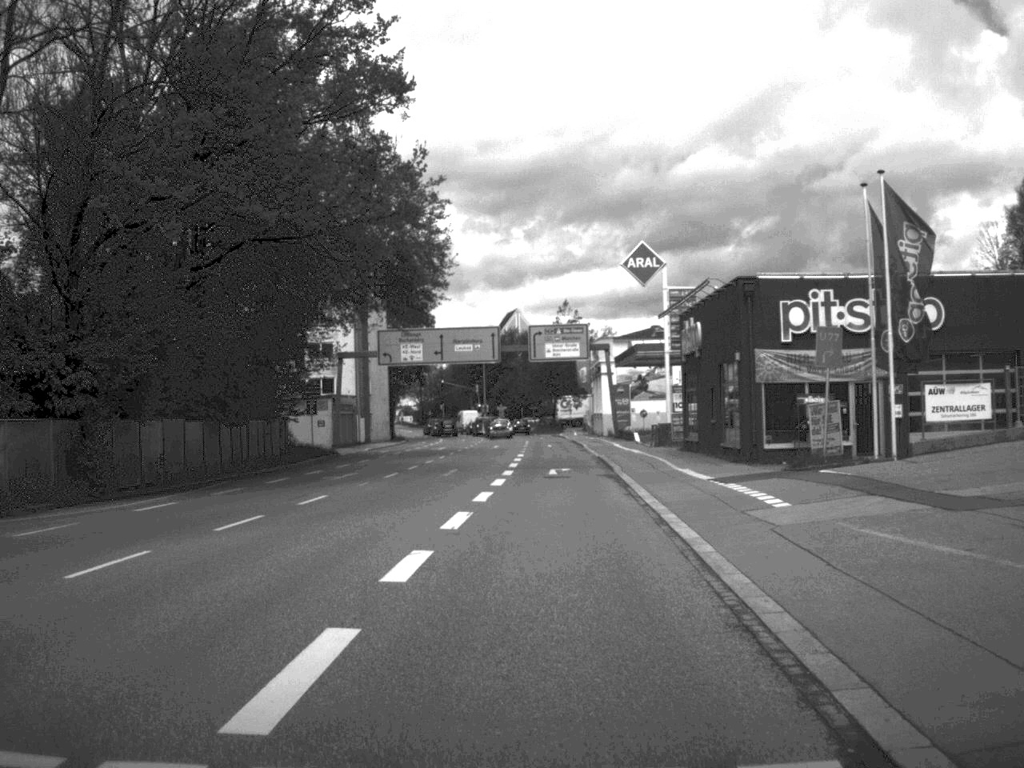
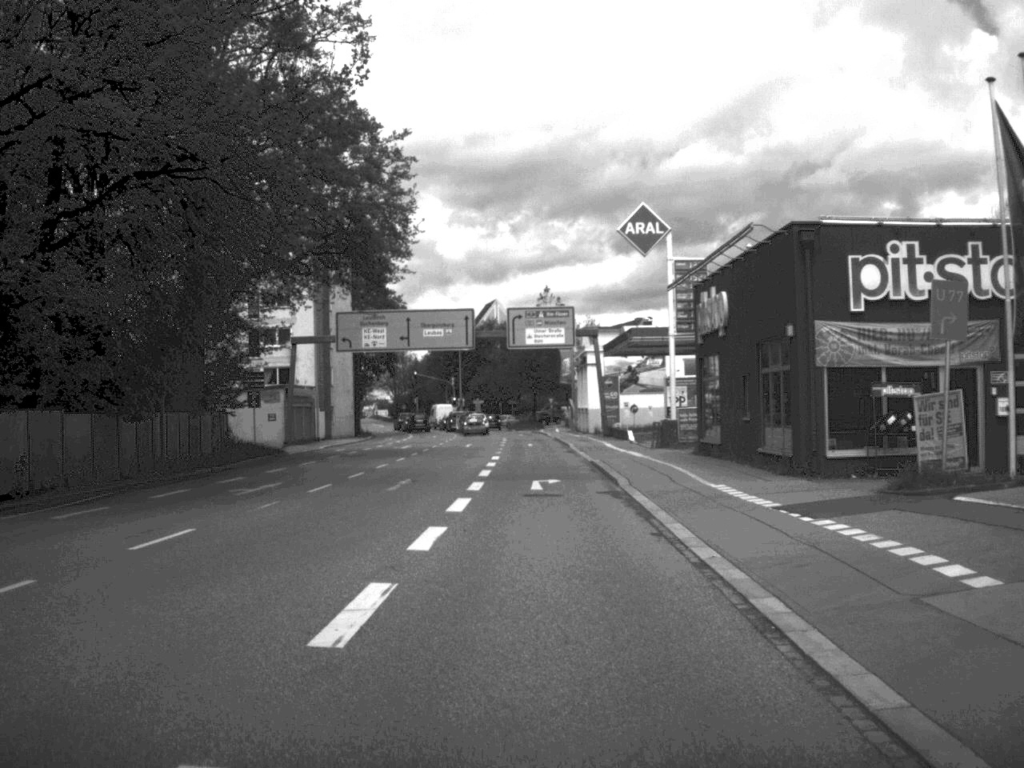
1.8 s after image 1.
(+0.1, +9.4) m; +1°
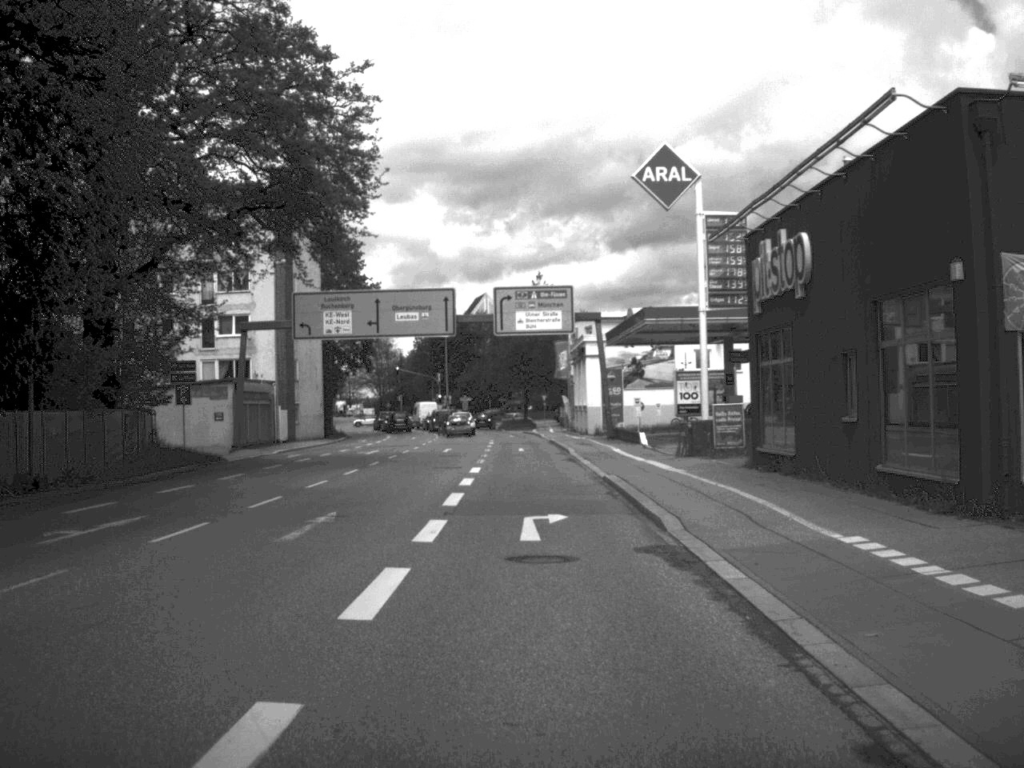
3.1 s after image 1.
(0.0, +10.7) m; 0°
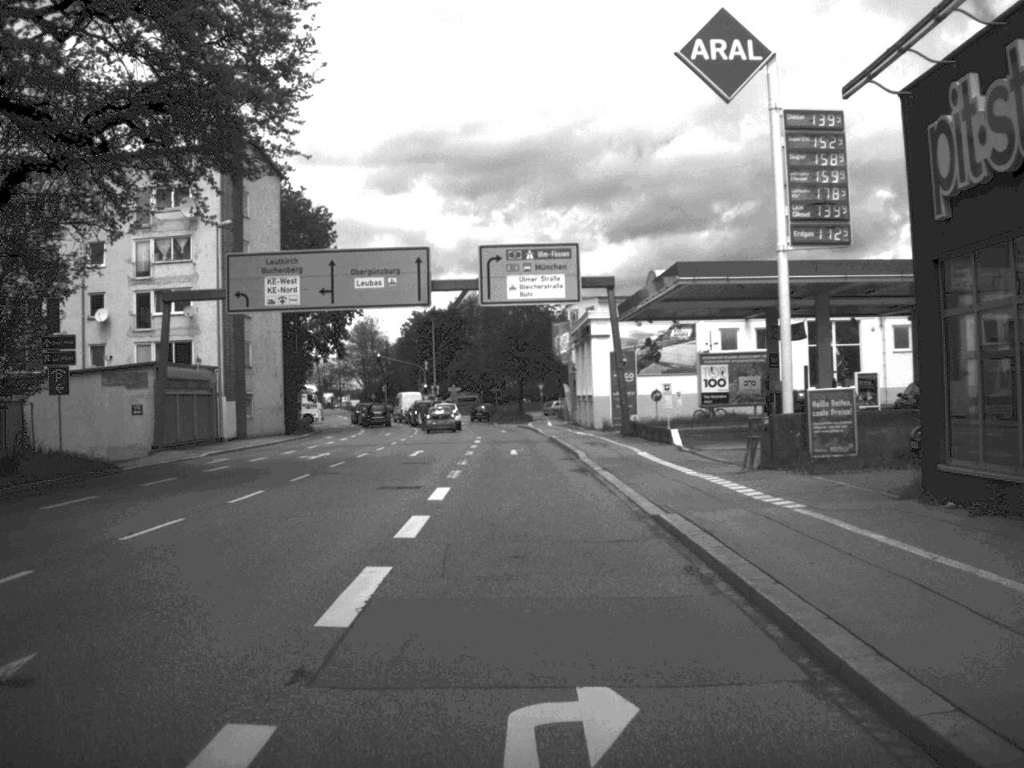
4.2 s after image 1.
(0.0, +12.5) m; 0°
